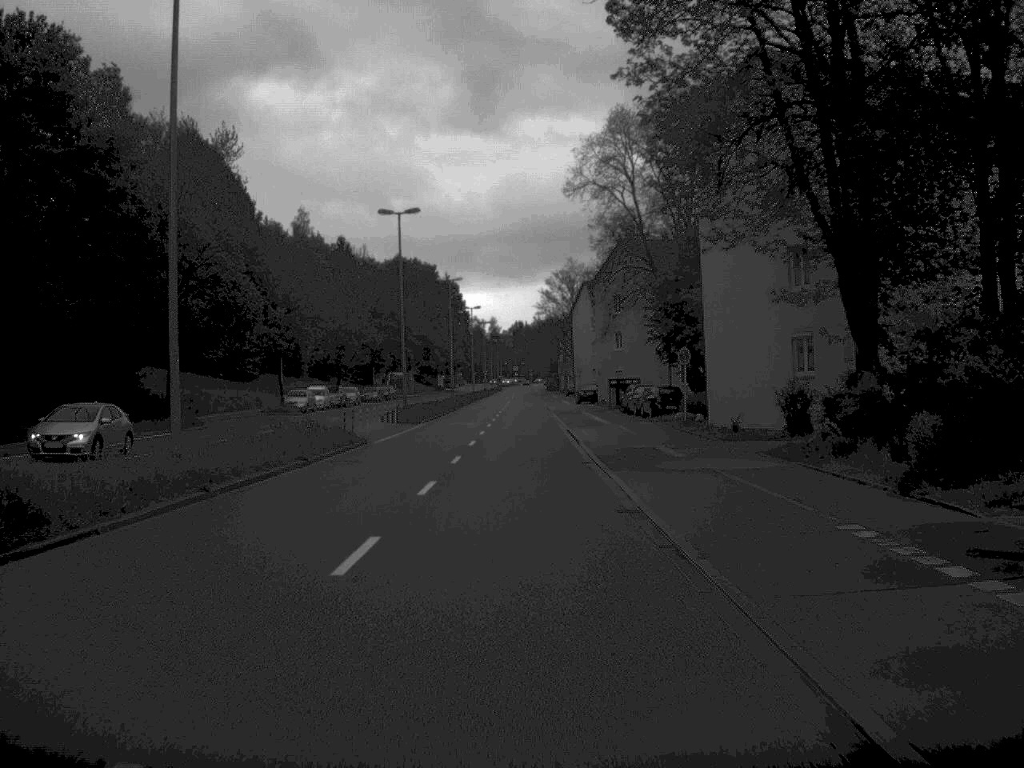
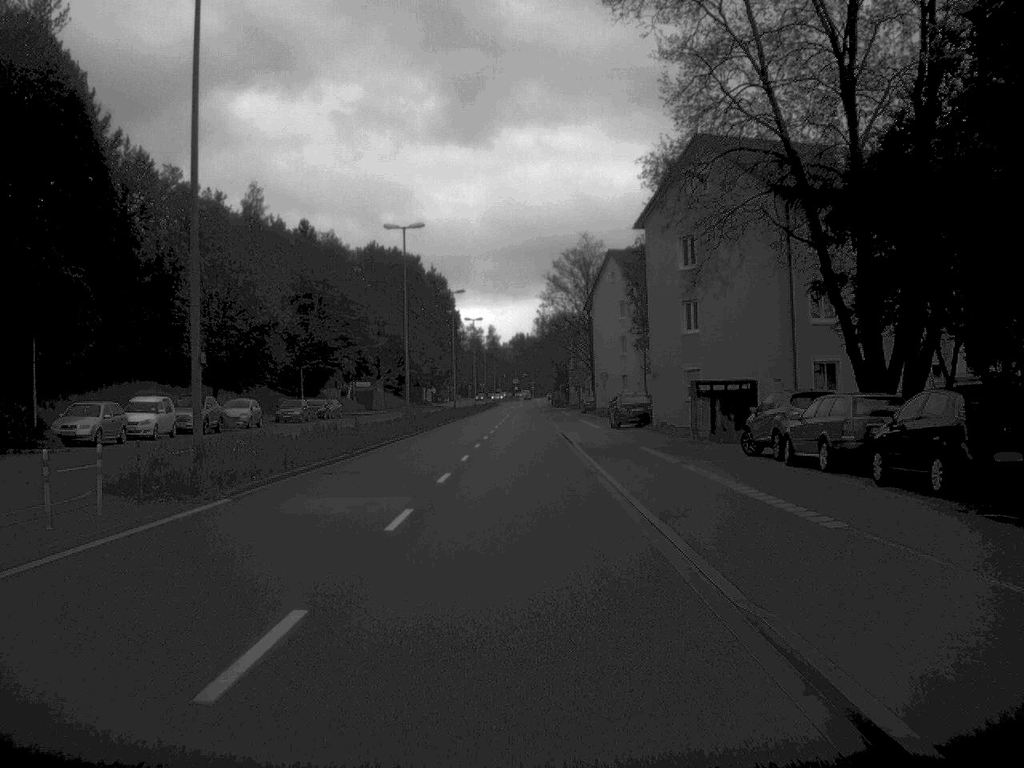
(0.0, +40.0) m; 0°
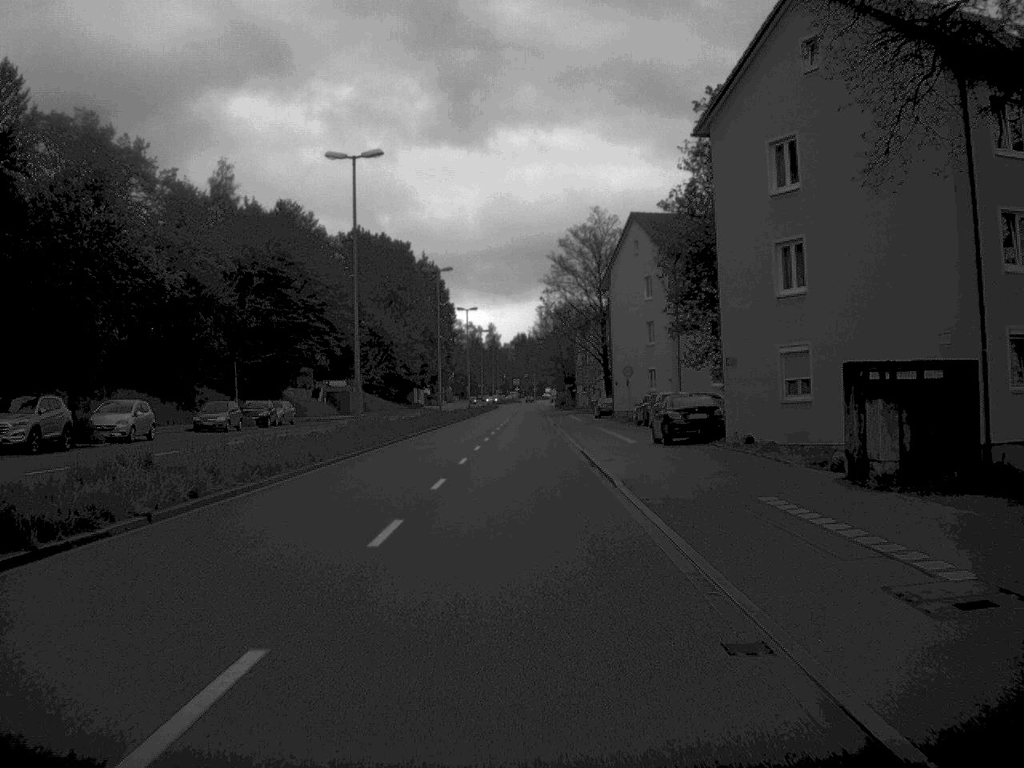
(0.0, +19.5) m; 0°
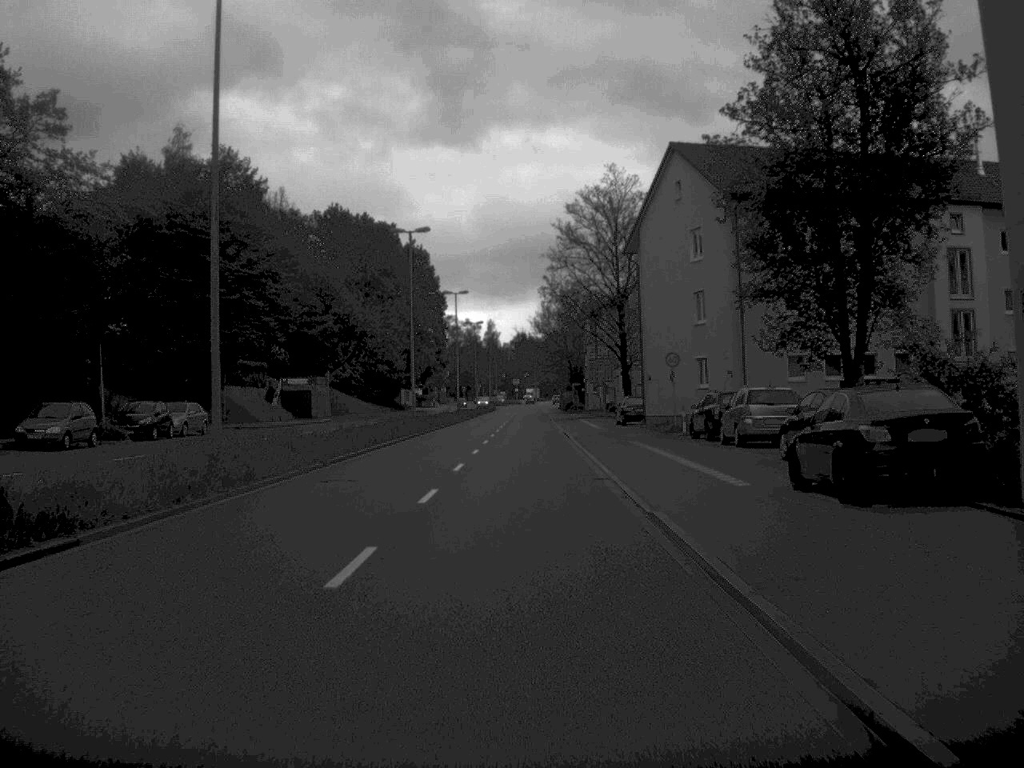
(0.0, +20.9) m; 0°
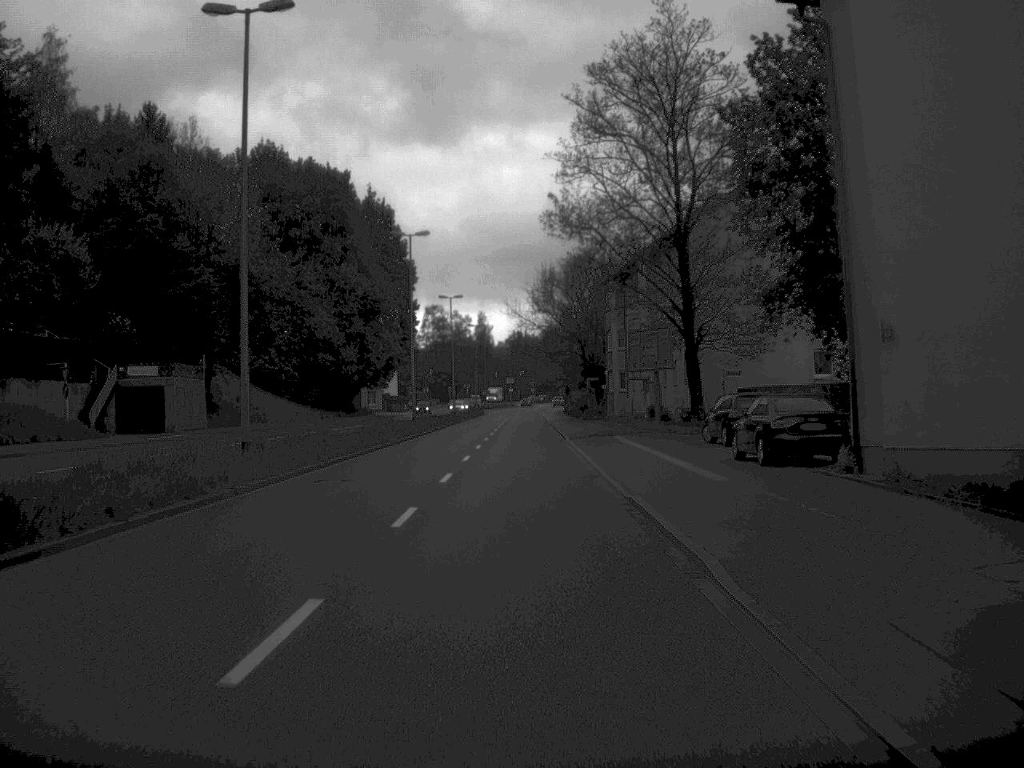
(0.0, +39.1) m; 0°
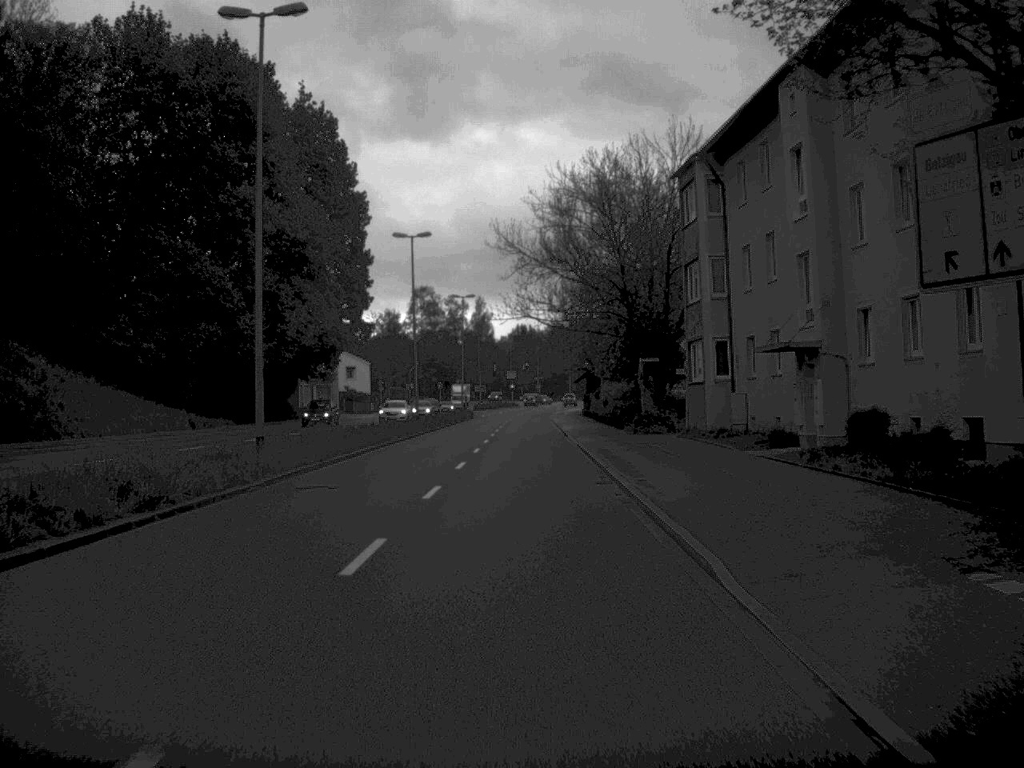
(-0.1, +40.1) m; 0°
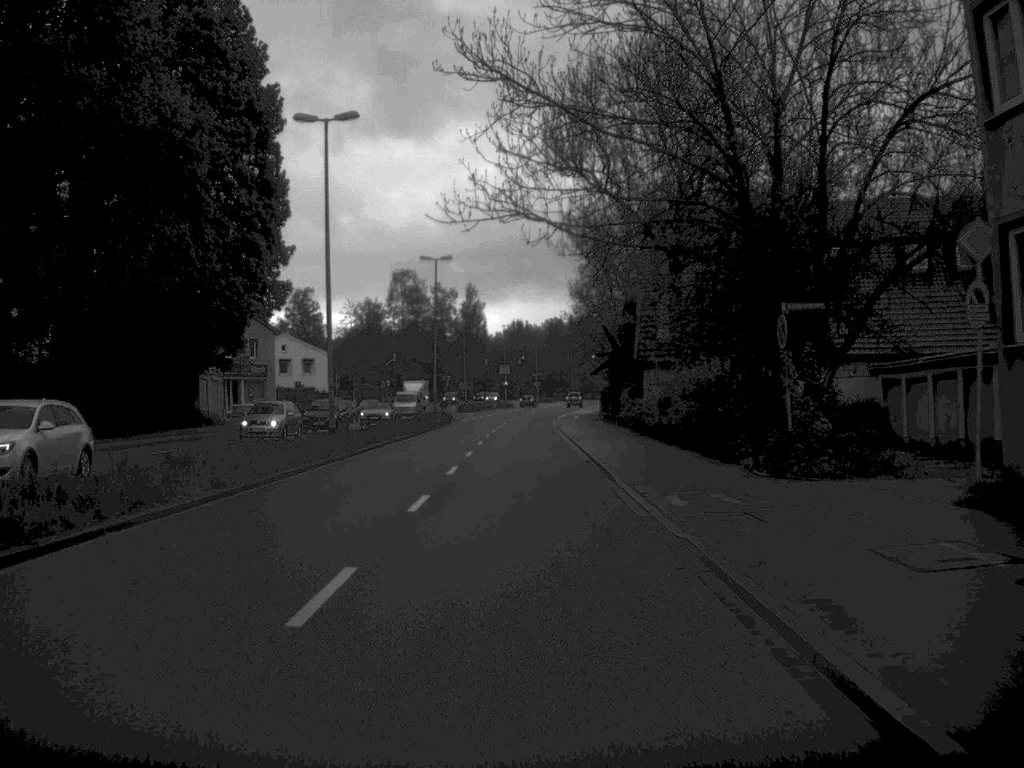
(0.0, +29.2) m; 0°
